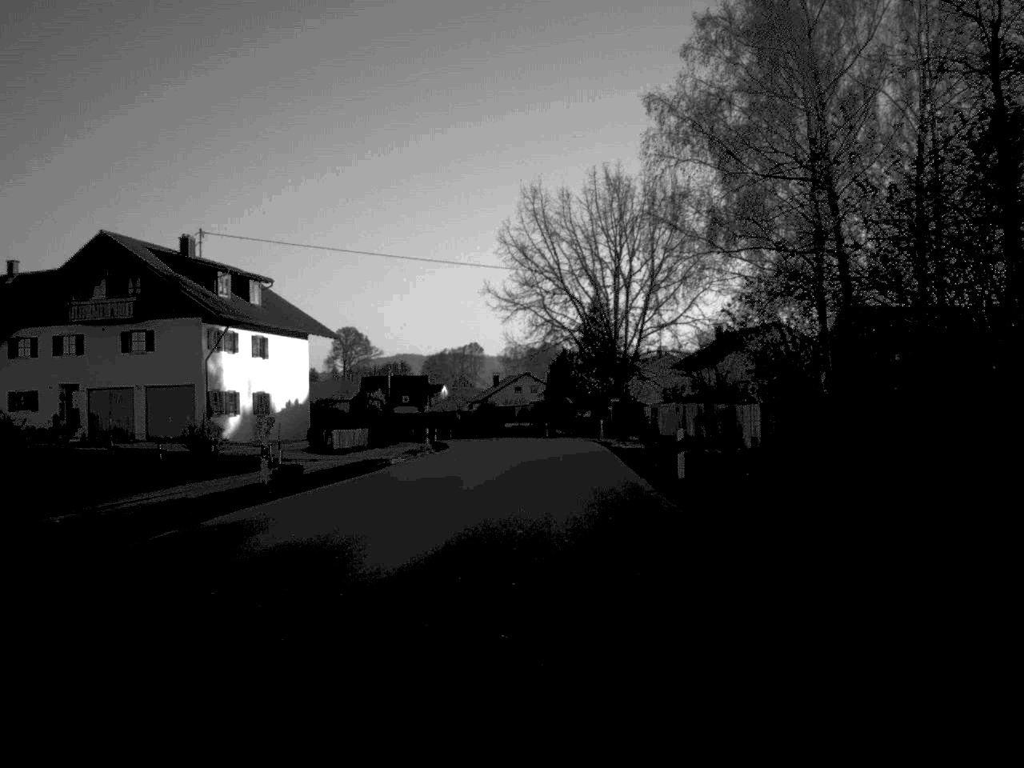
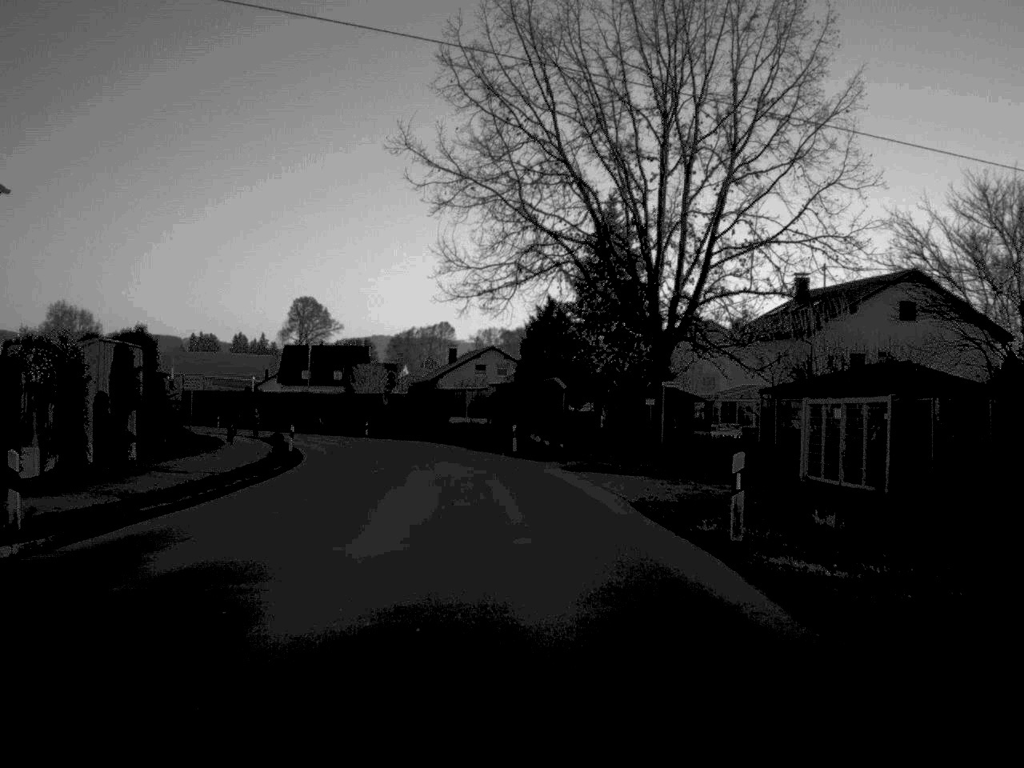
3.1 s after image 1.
(+0.9, +46.6) m; +1°
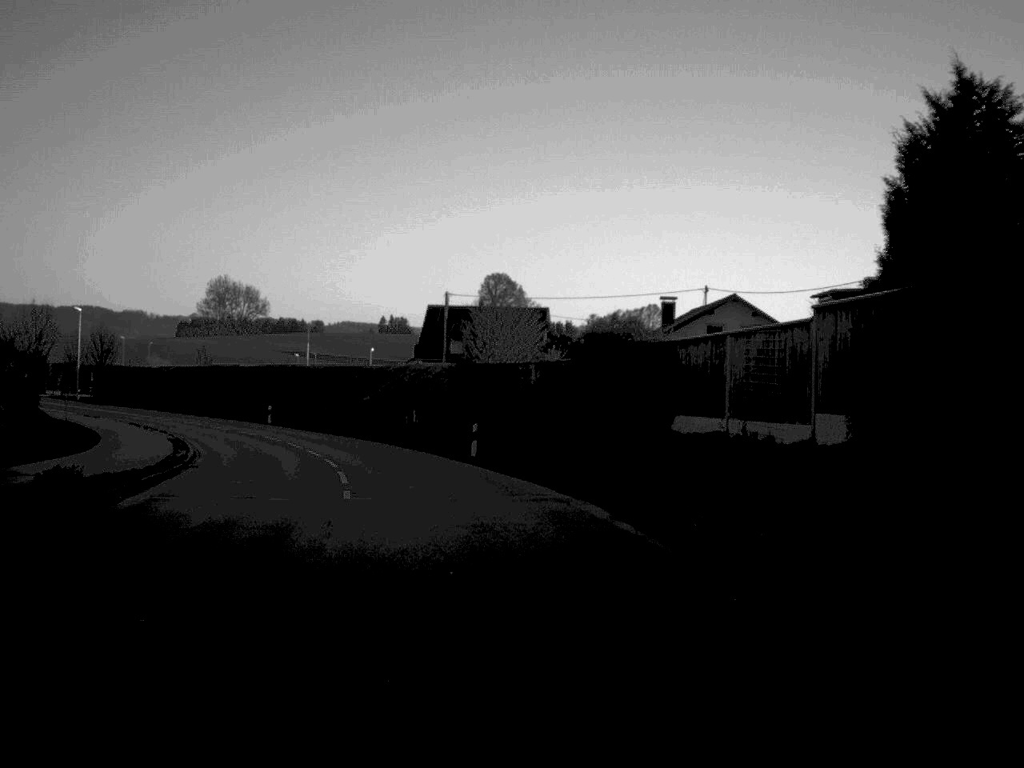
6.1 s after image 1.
(-3.2, +48.2) m; -10°
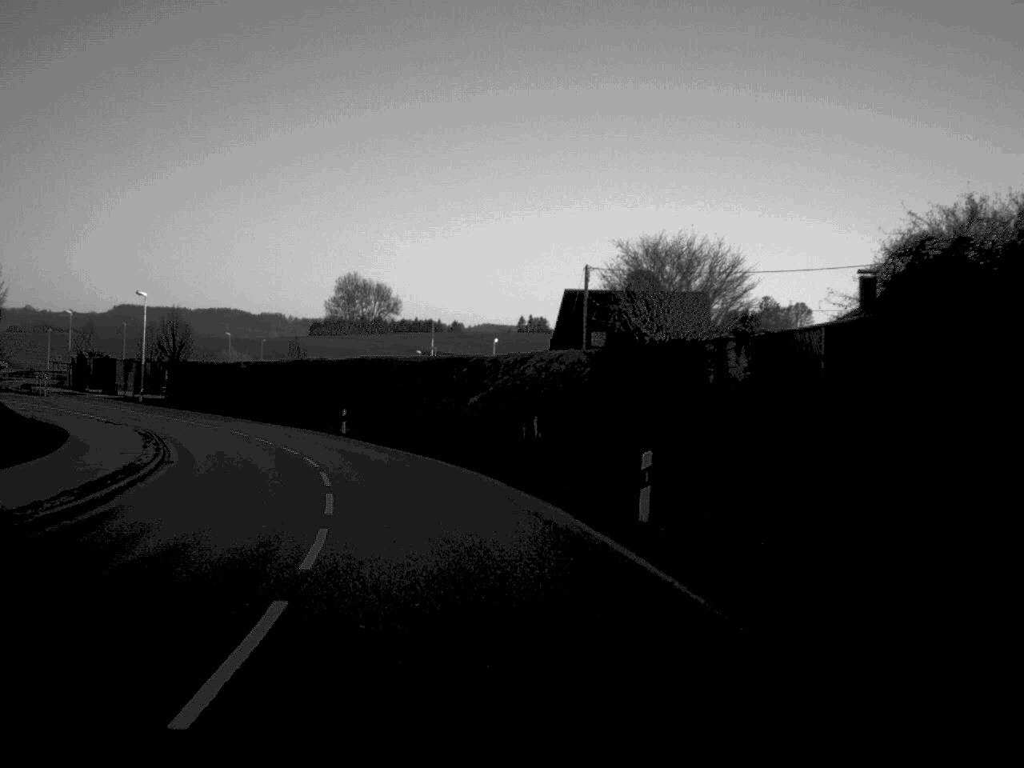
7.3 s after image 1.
(-1.0, +18.6) m; -6°
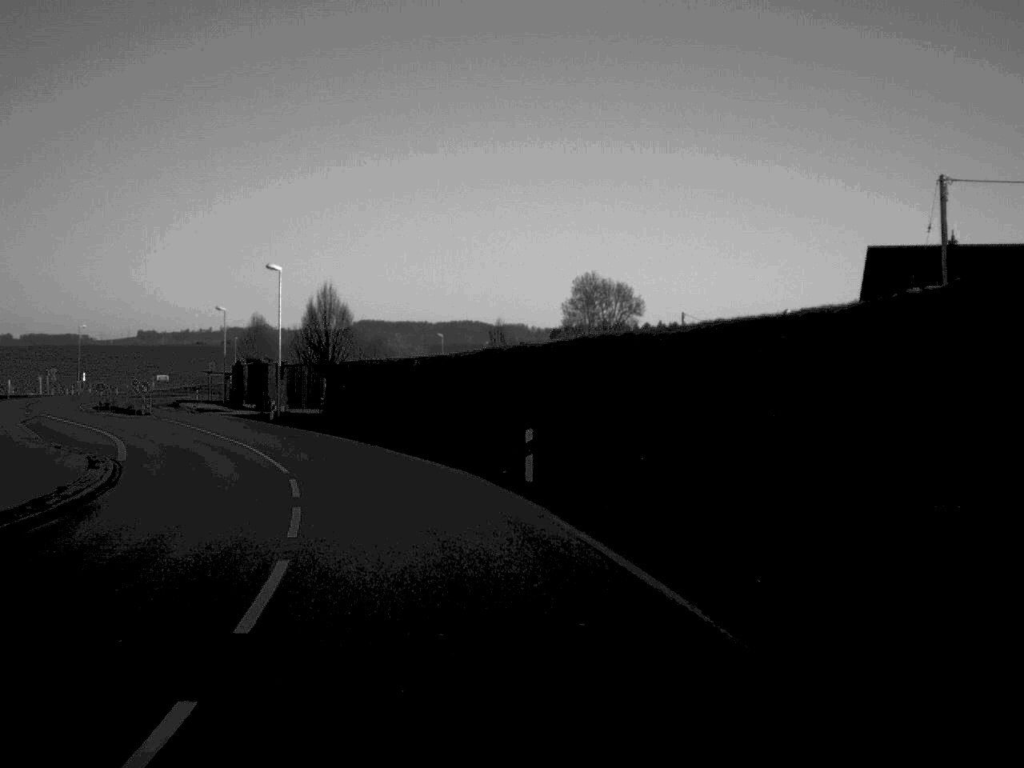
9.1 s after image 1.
(-2.6, +27.2) m; -11°
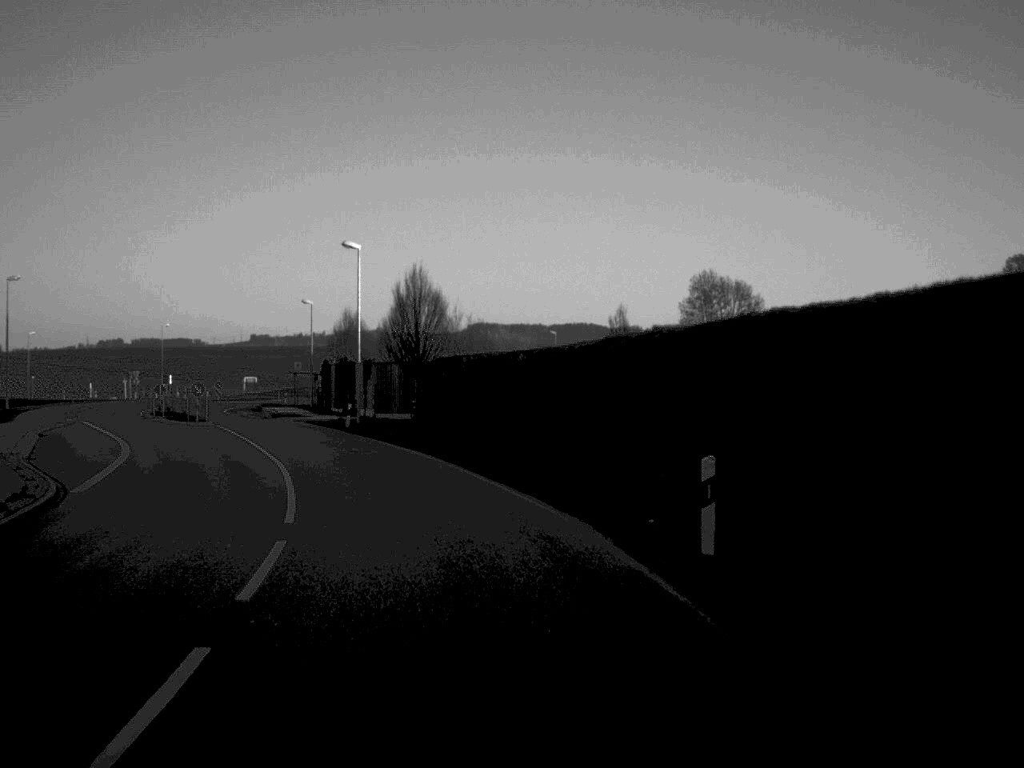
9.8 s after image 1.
(-0.5, +10.7) m; -5°
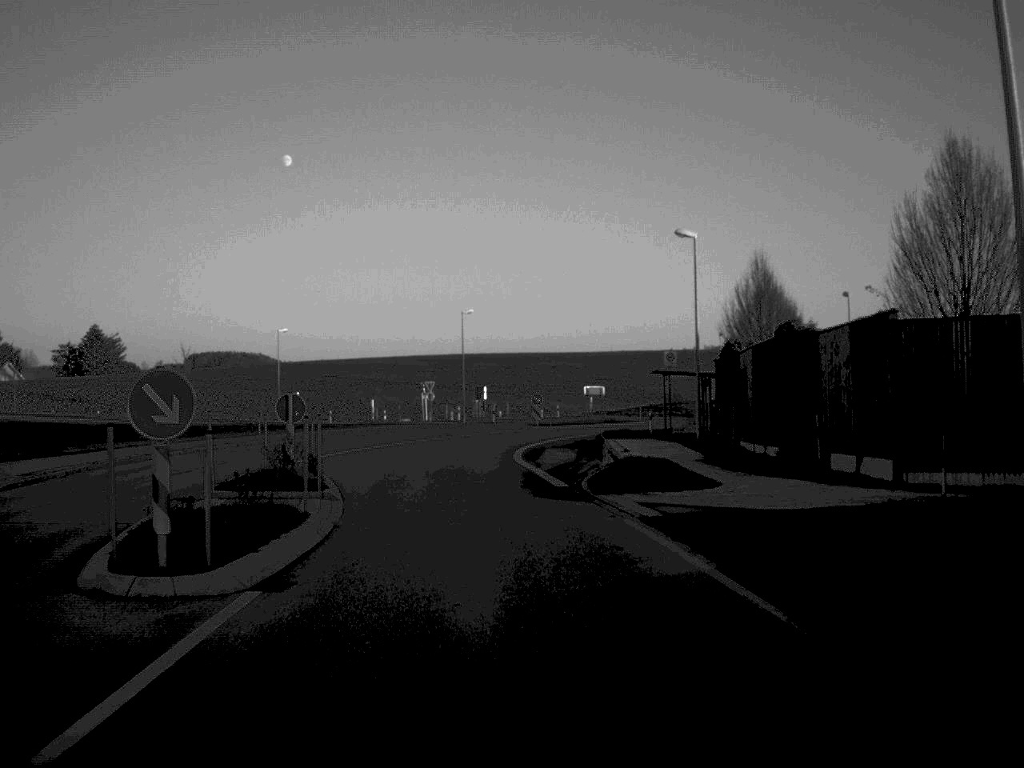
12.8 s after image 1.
(-7.6, +44.3) m; -16°
